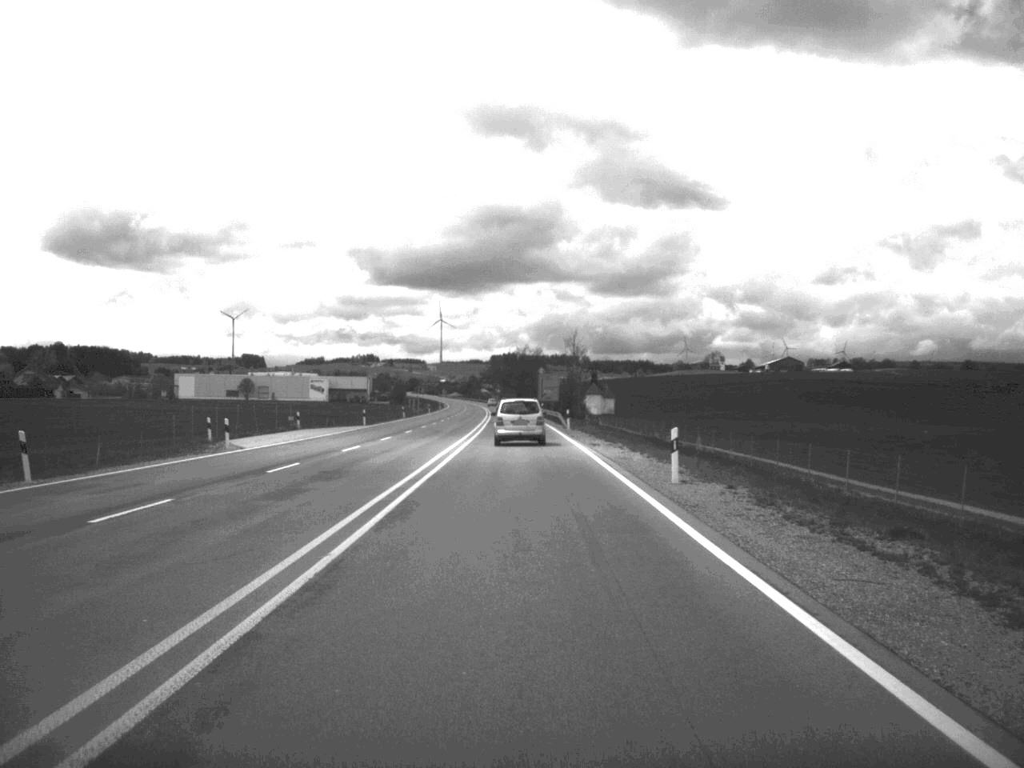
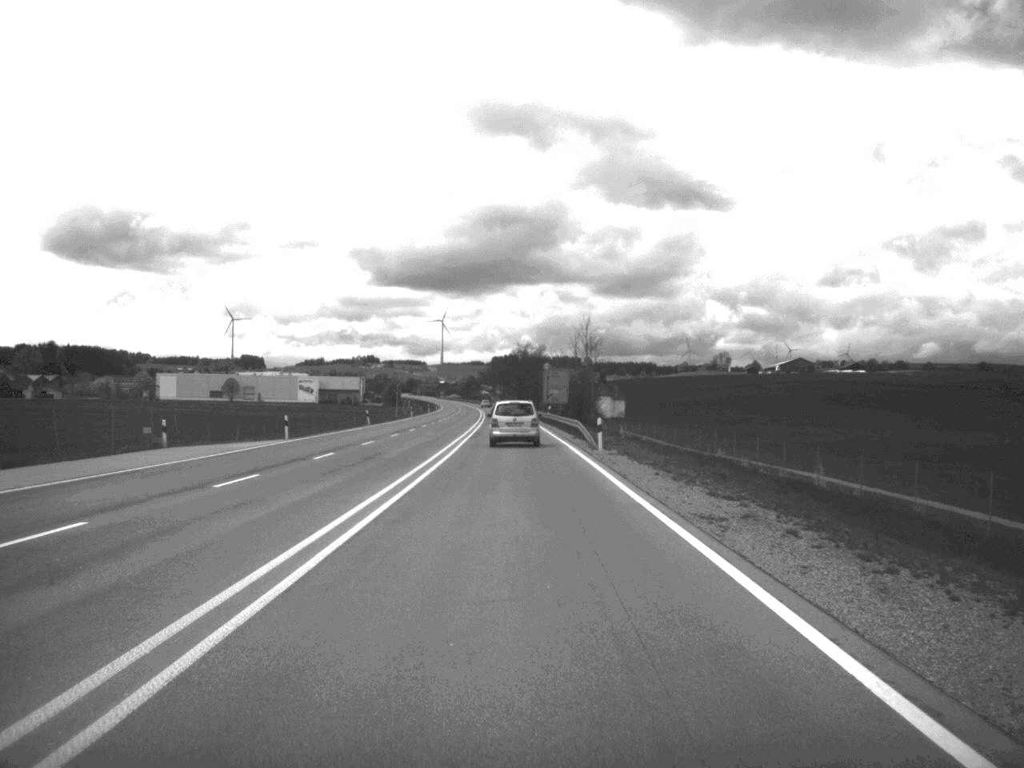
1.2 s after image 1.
(0.0, +28.3) m; 0°
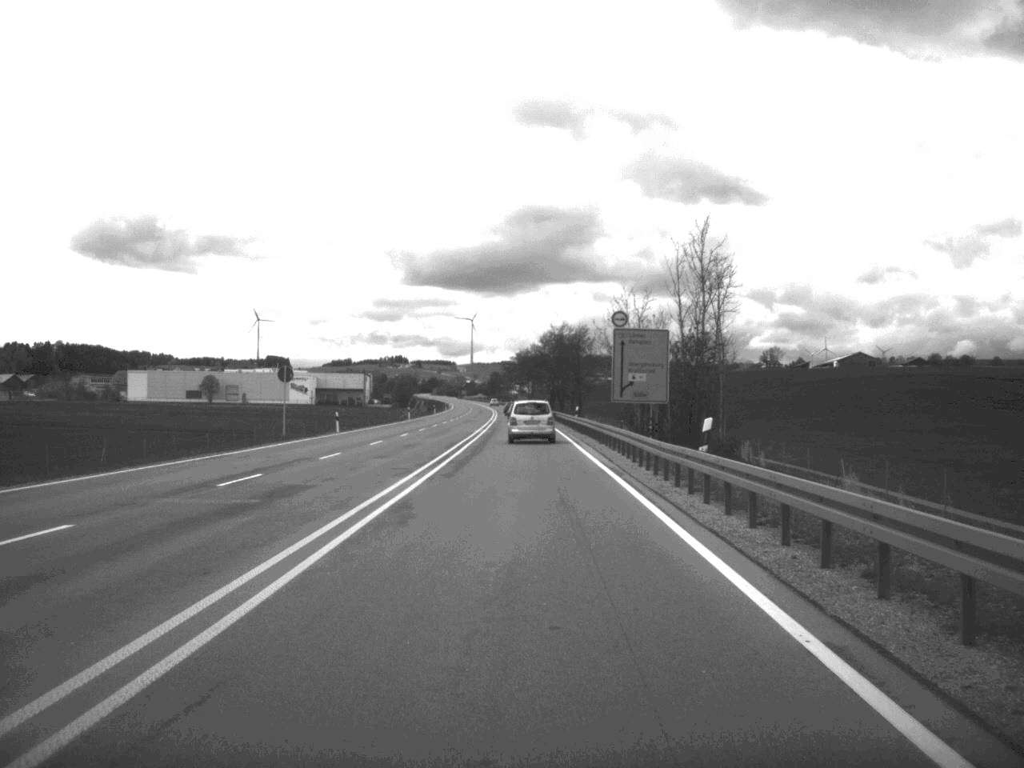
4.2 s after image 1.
(-0.8, +71.9) m; -2°
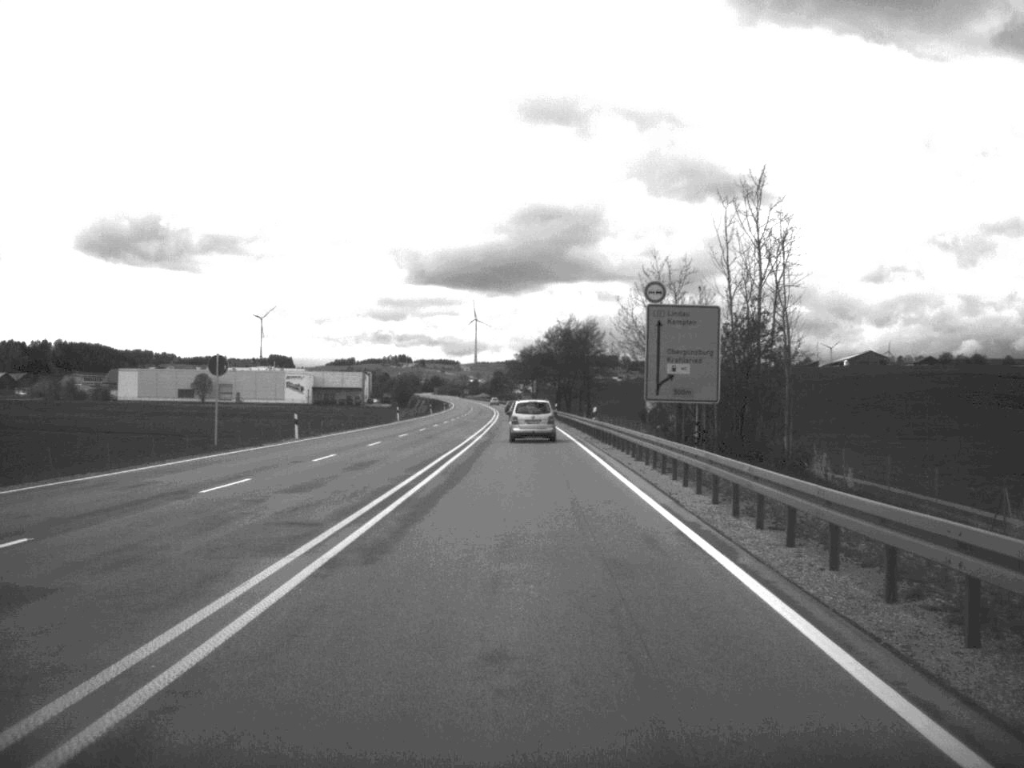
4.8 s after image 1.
(0.0, +13.8) m; 0°
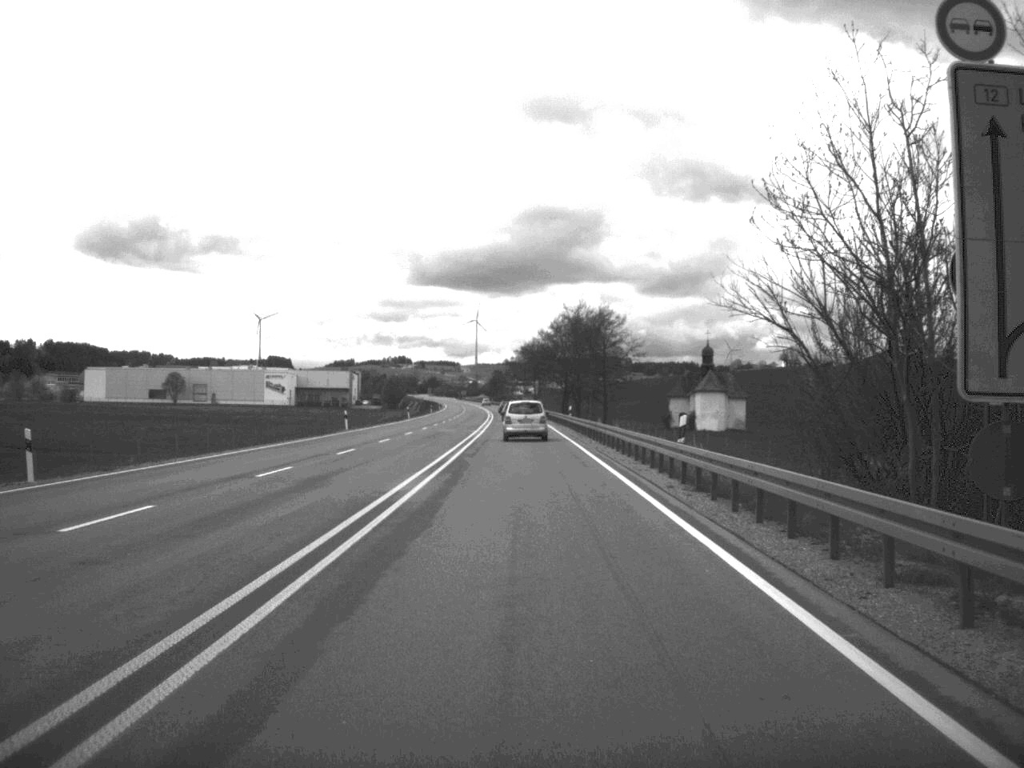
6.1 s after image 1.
(0.0, +31.0) m; 0°
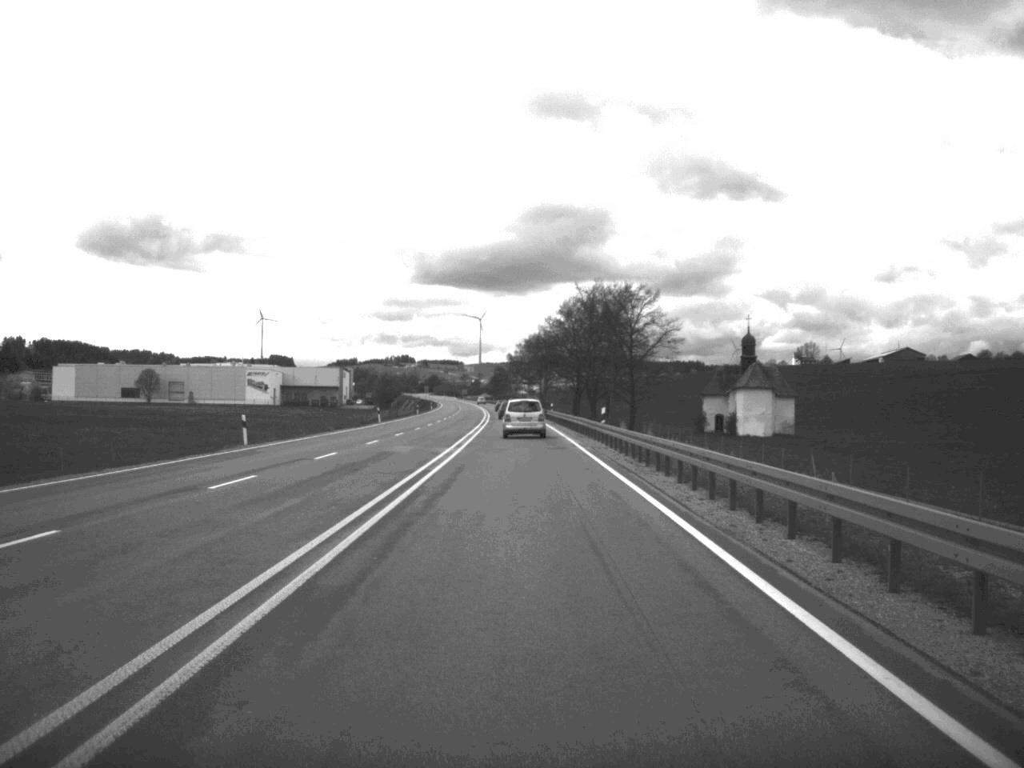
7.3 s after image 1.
(-0.1, +28.0) m; 0°
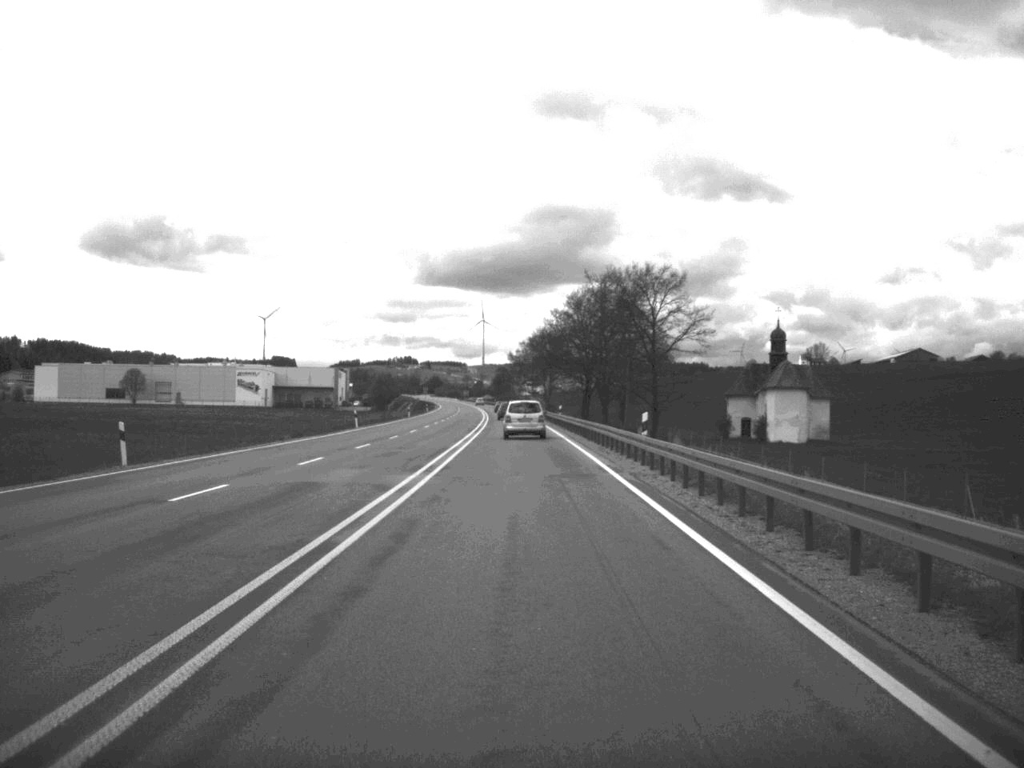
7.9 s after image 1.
(0.0, +14.7) m; 0°
